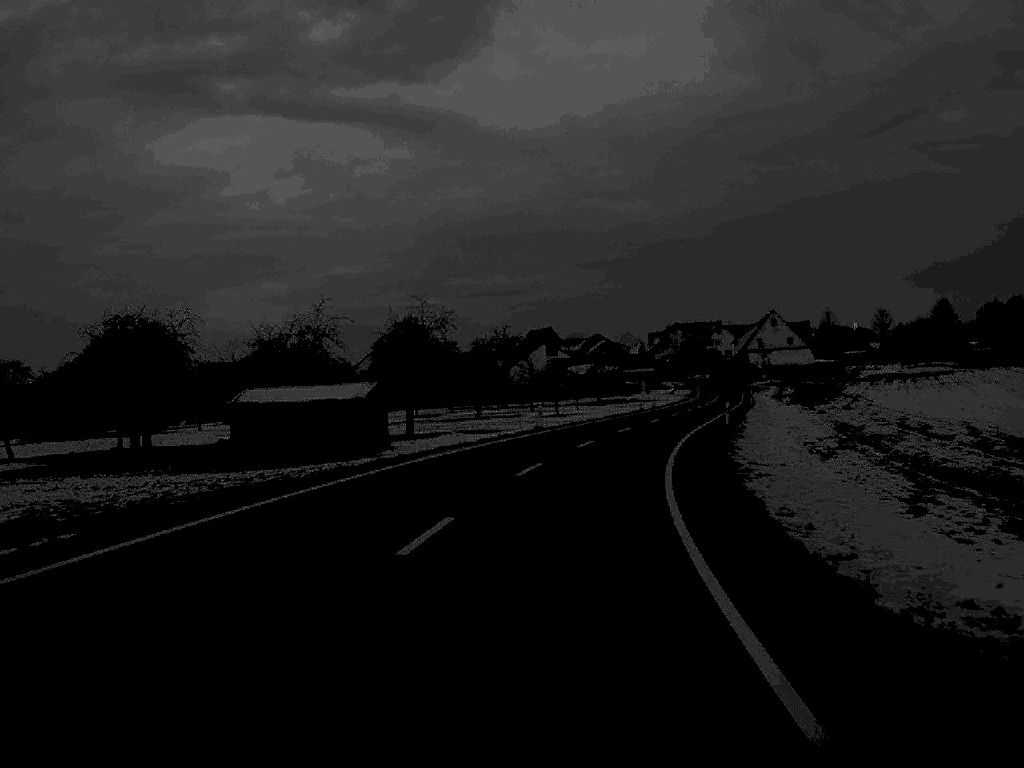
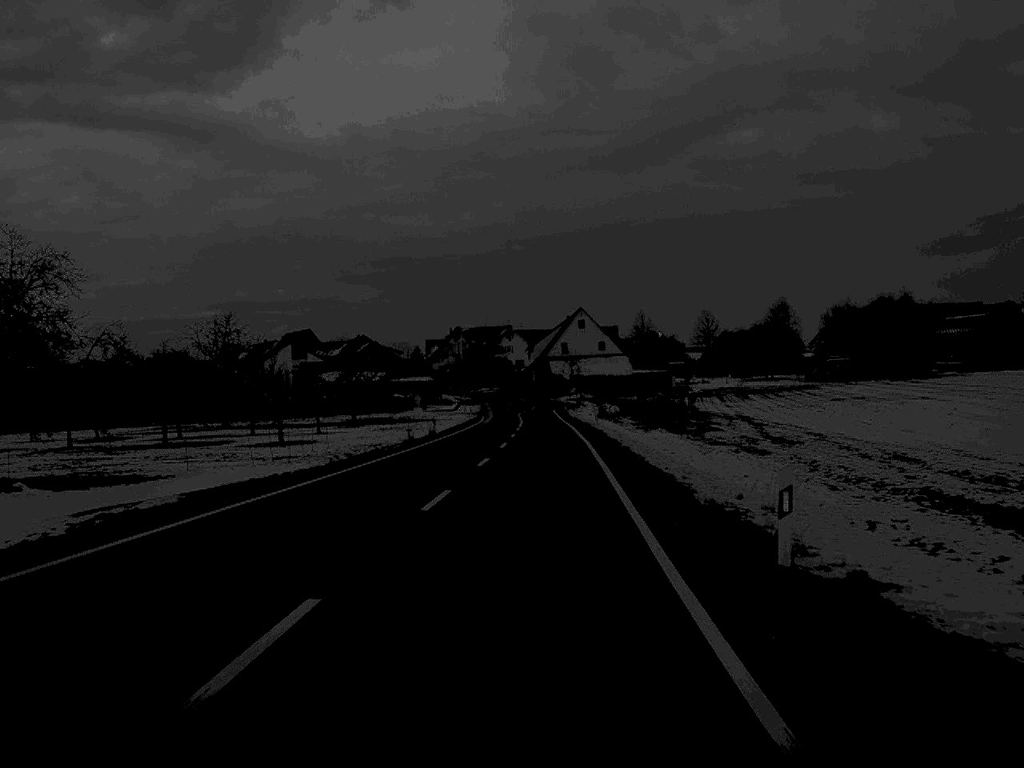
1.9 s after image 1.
(+3.9, +41.7) m; +10°
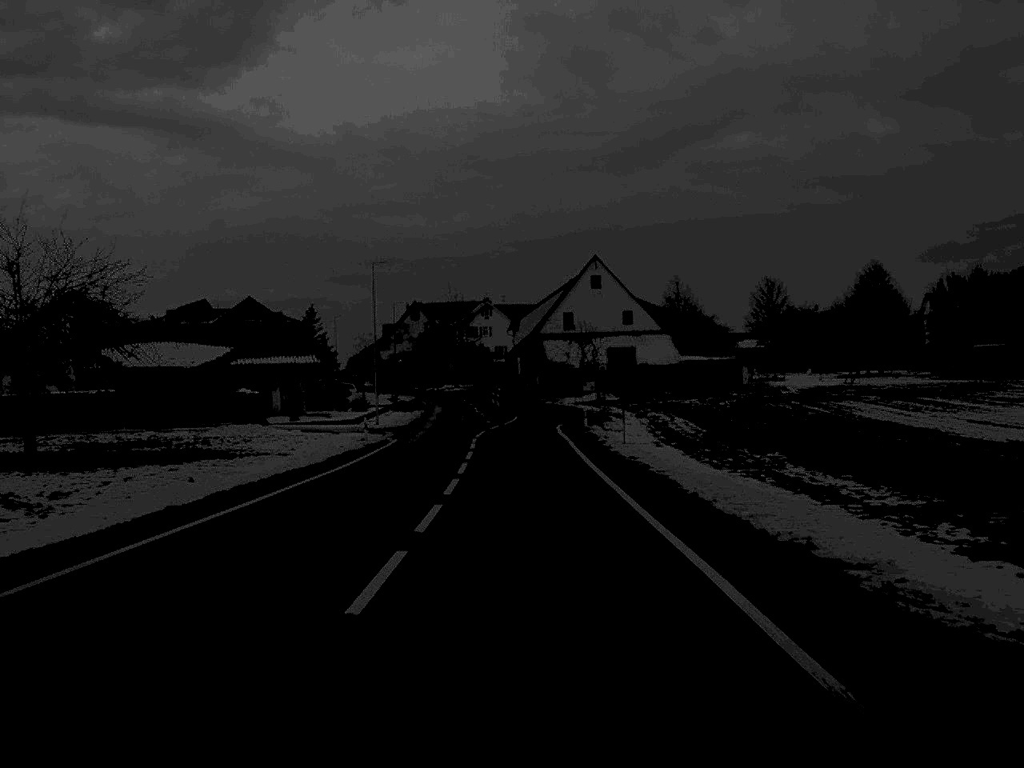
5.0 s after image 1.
(+0.7, +64.8) m; 0°
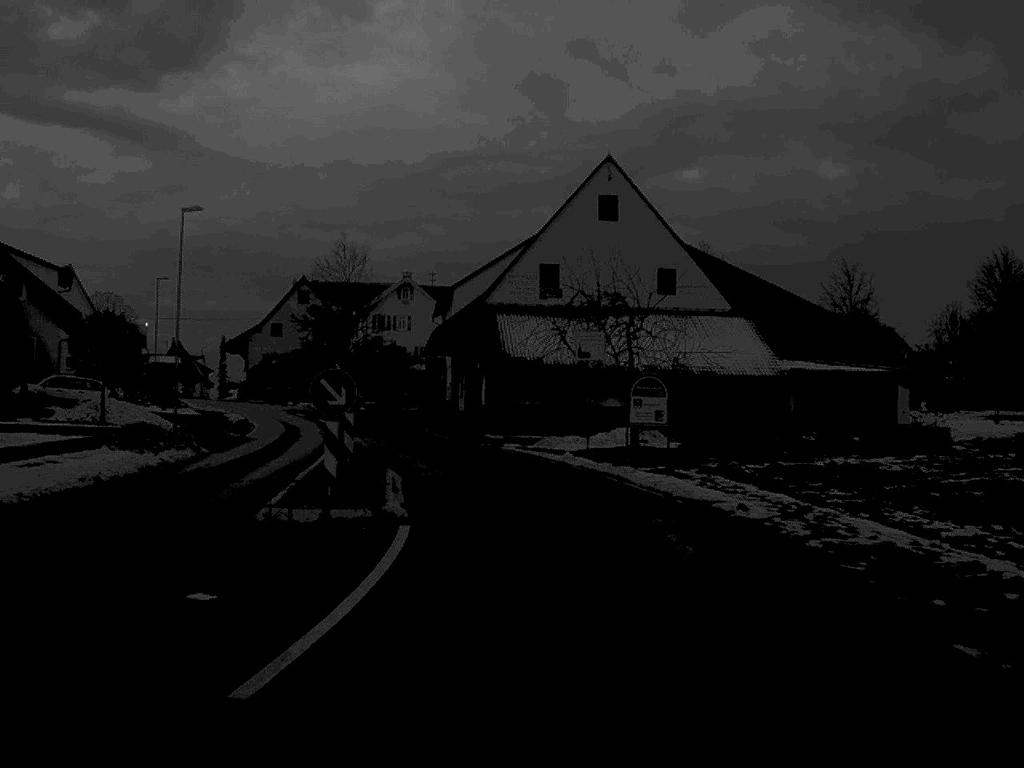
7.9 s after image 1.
(+0.2, +53.4) m; +3°
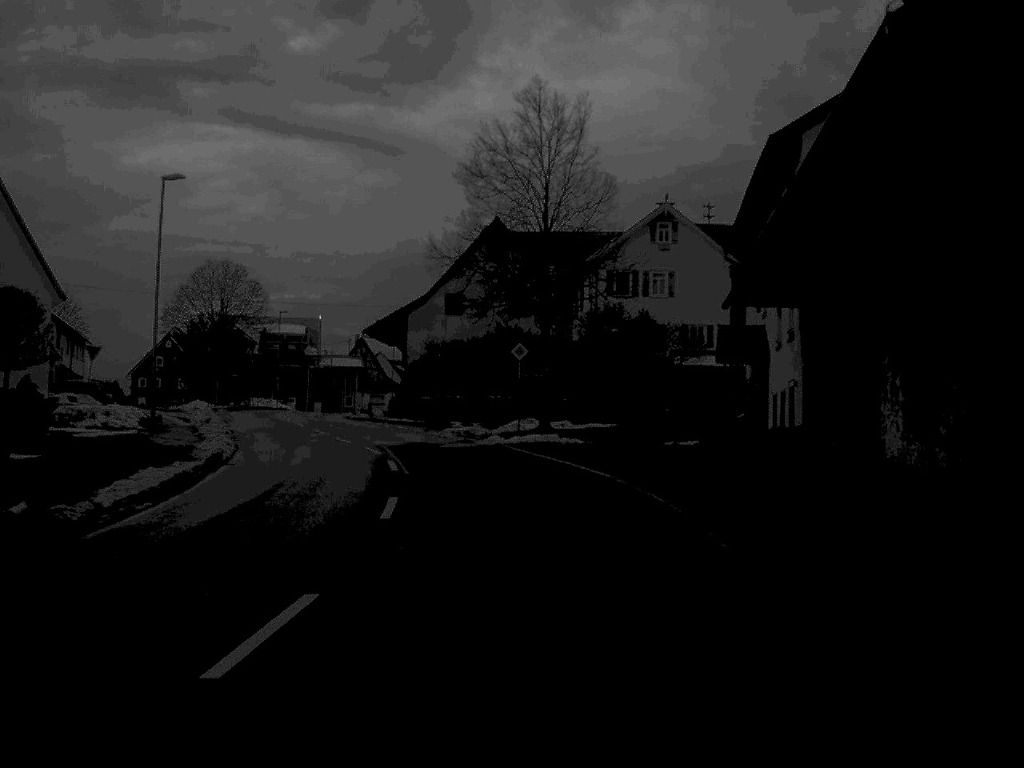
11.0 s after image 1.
(-4.7, +44.9) m; -11°
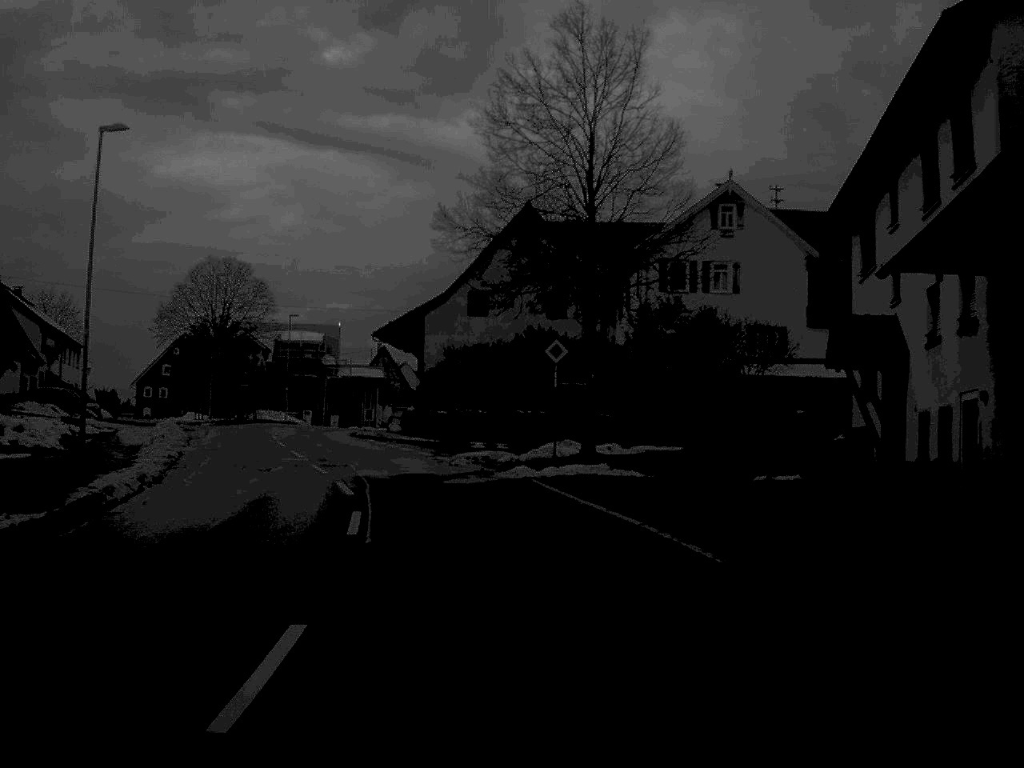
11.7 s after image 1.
(-0.1, +9.9) m; -2°
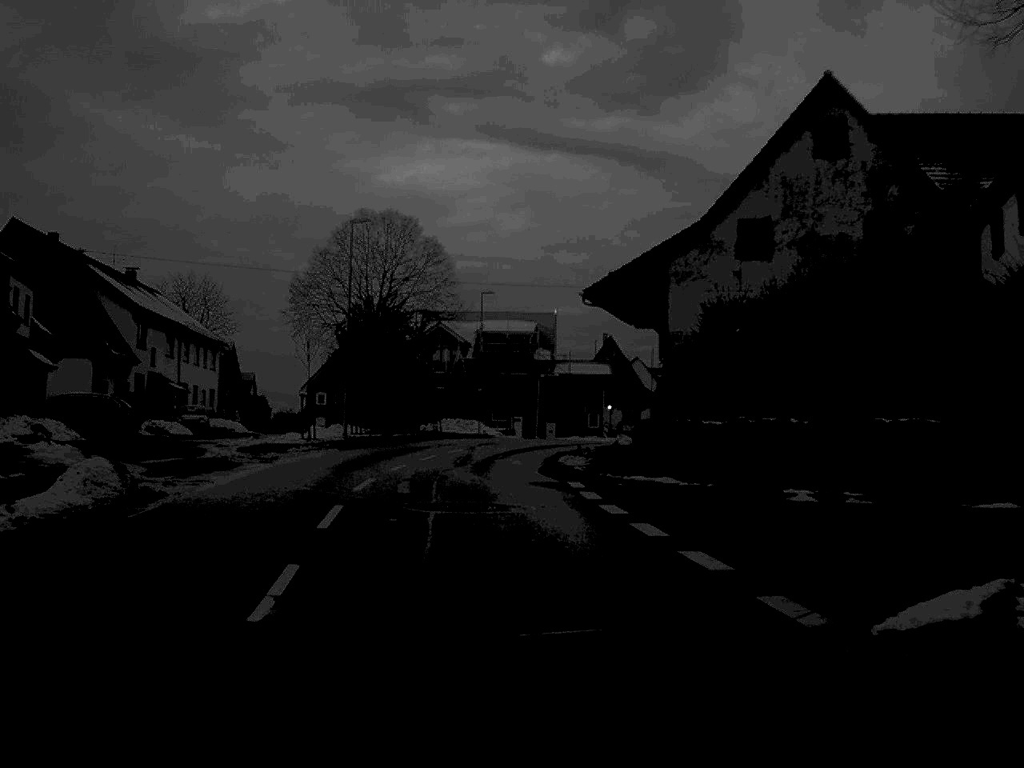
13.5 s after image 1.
(-2.2, +24.7) m; -10°
